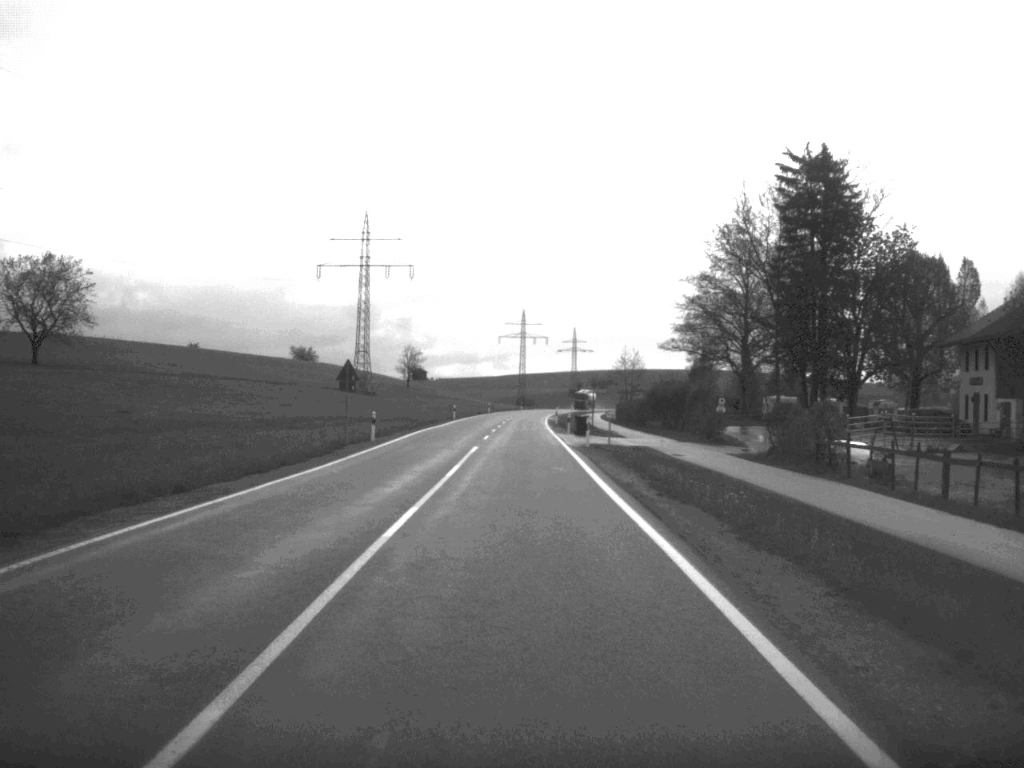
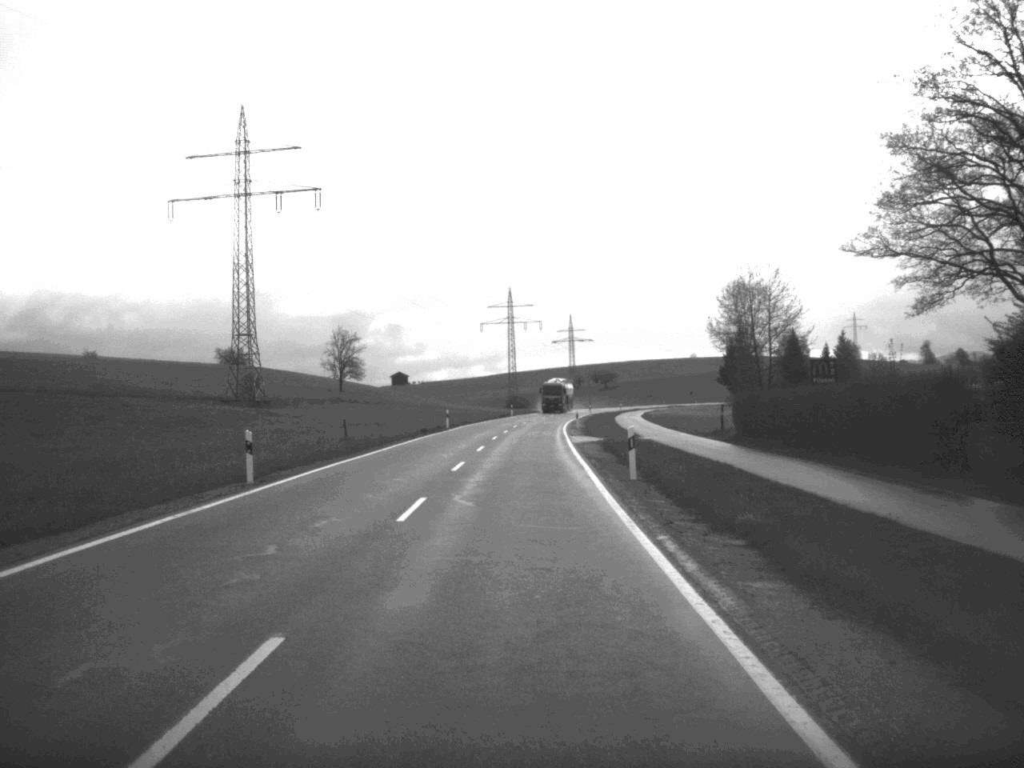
(0.0, +69.0) m; 0°
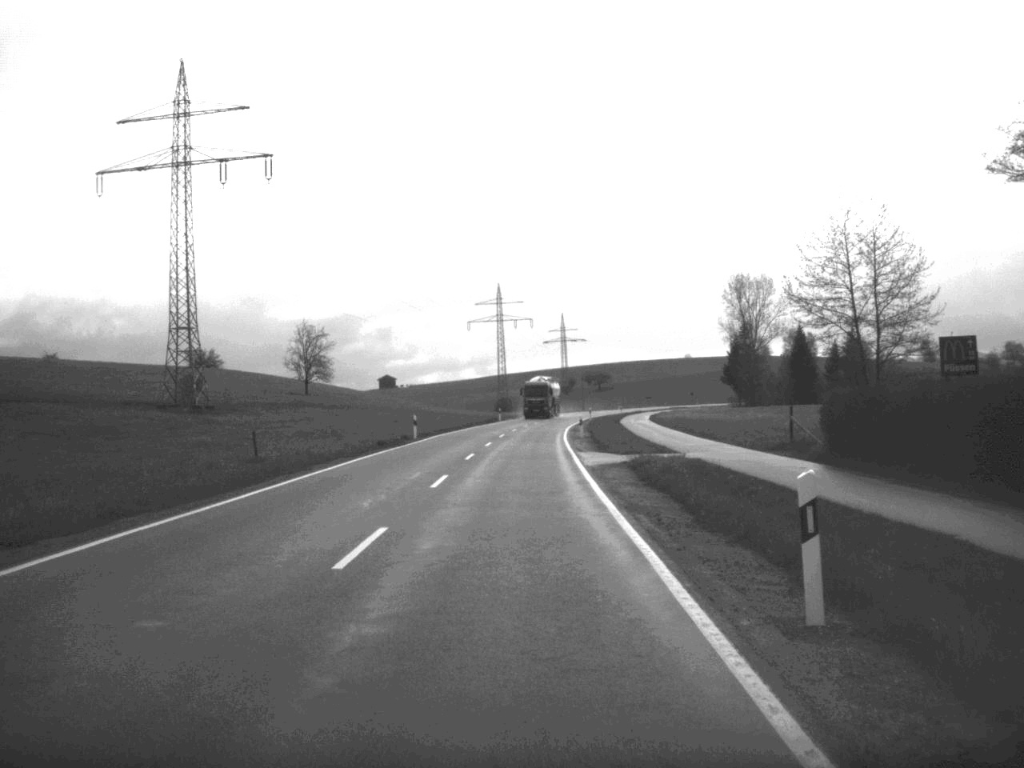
(+0.1, +16.3) m; 0°
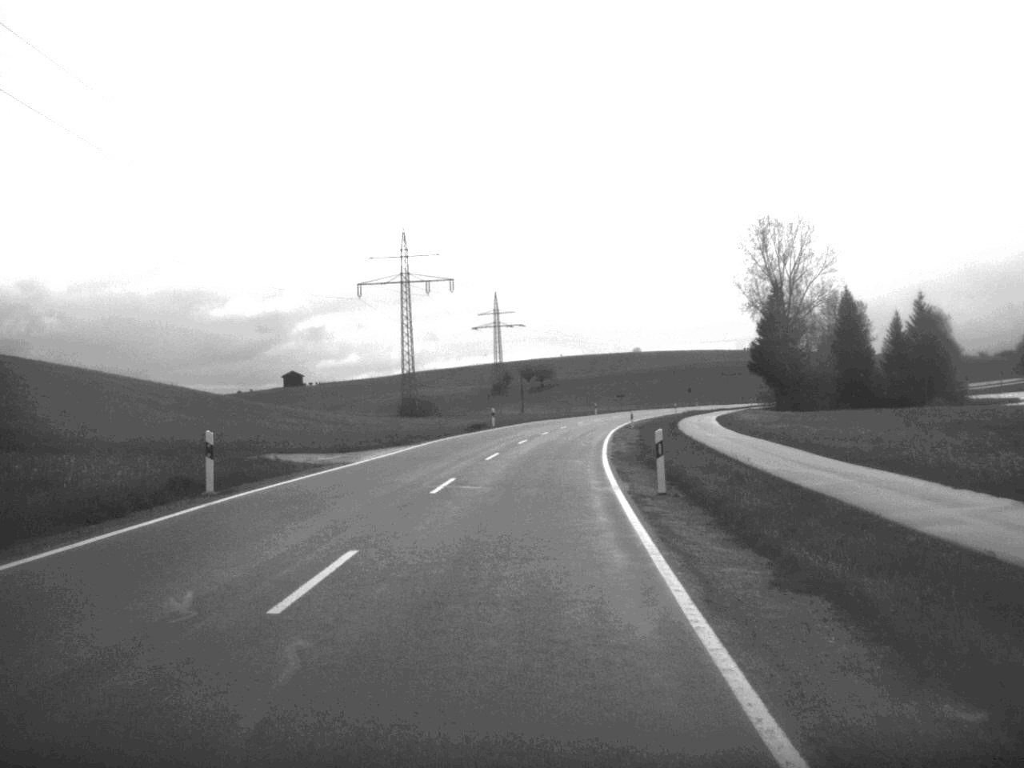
(+1.8, +85.4) m; +3°
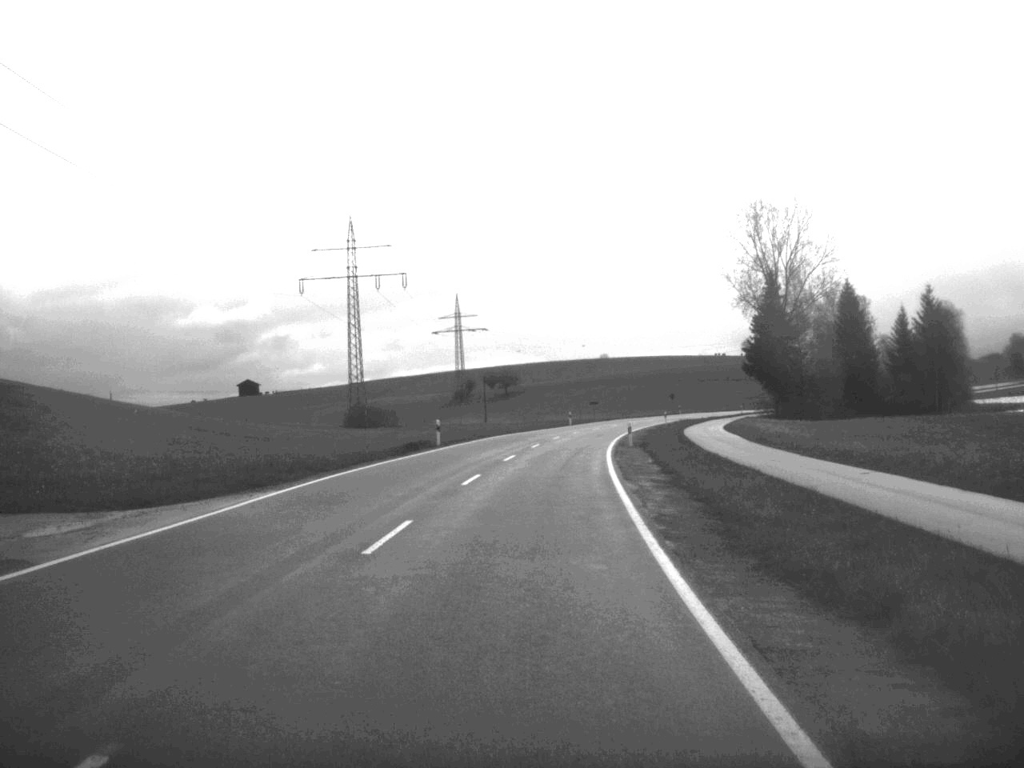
(+0.3, +19.5) m; +2°
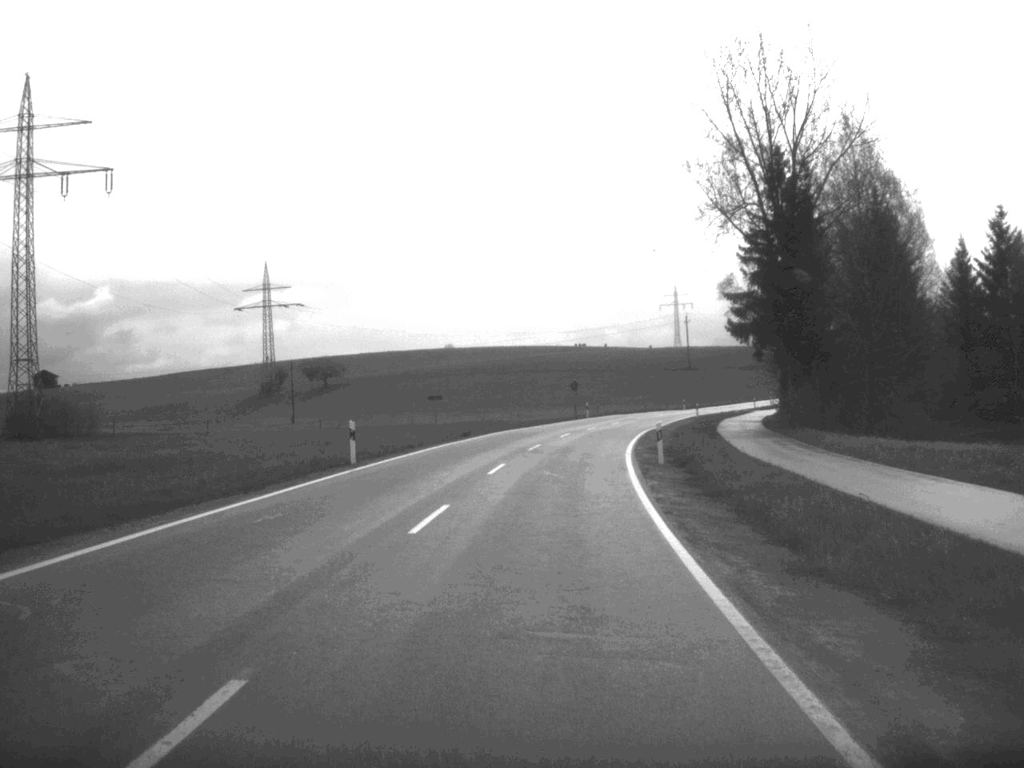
(+3.7, +68.9) m; +7°
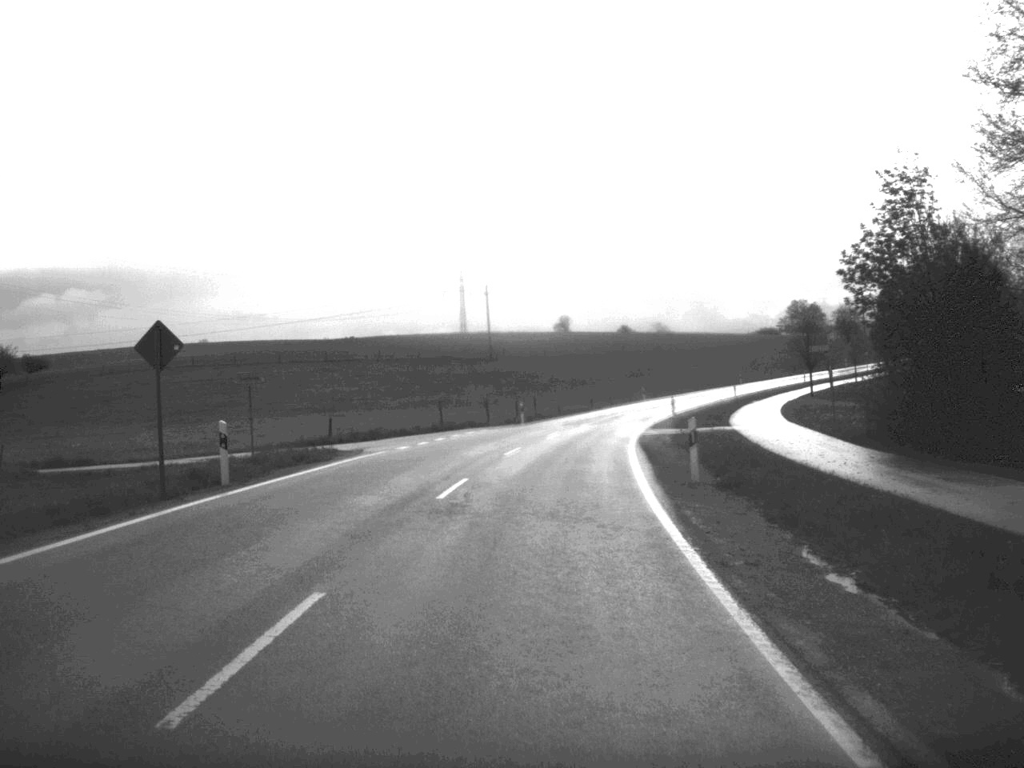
(+5.5, +67.9) m; +10°
